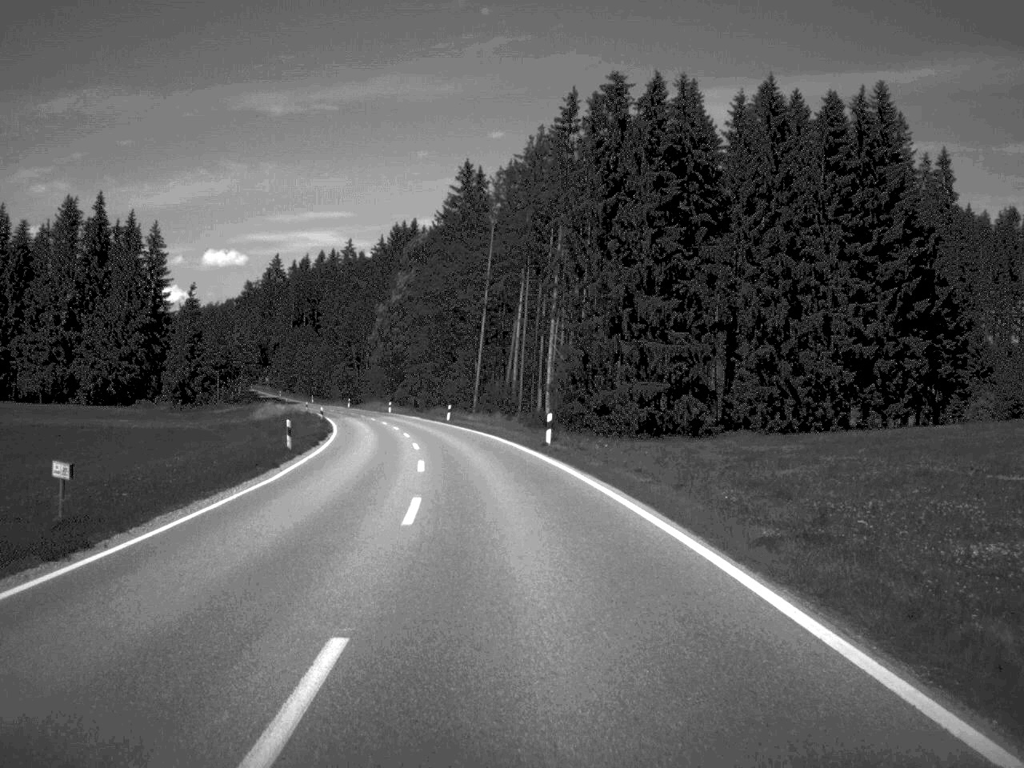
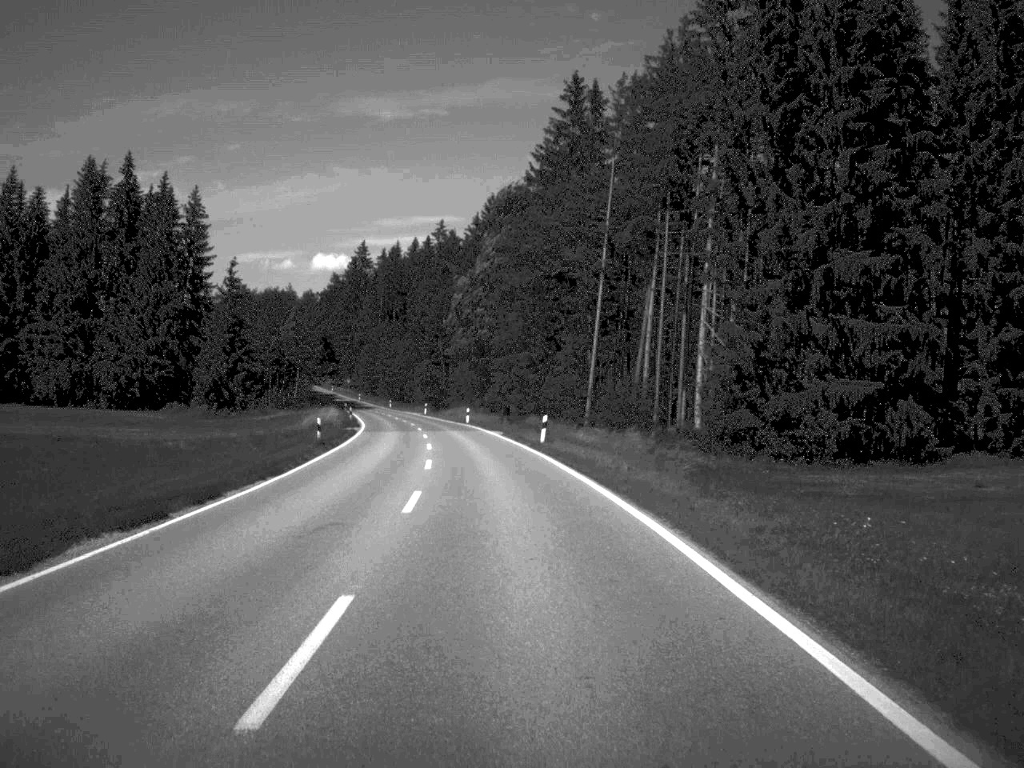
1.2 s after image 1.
(-1.5, +33.6) m; -5°
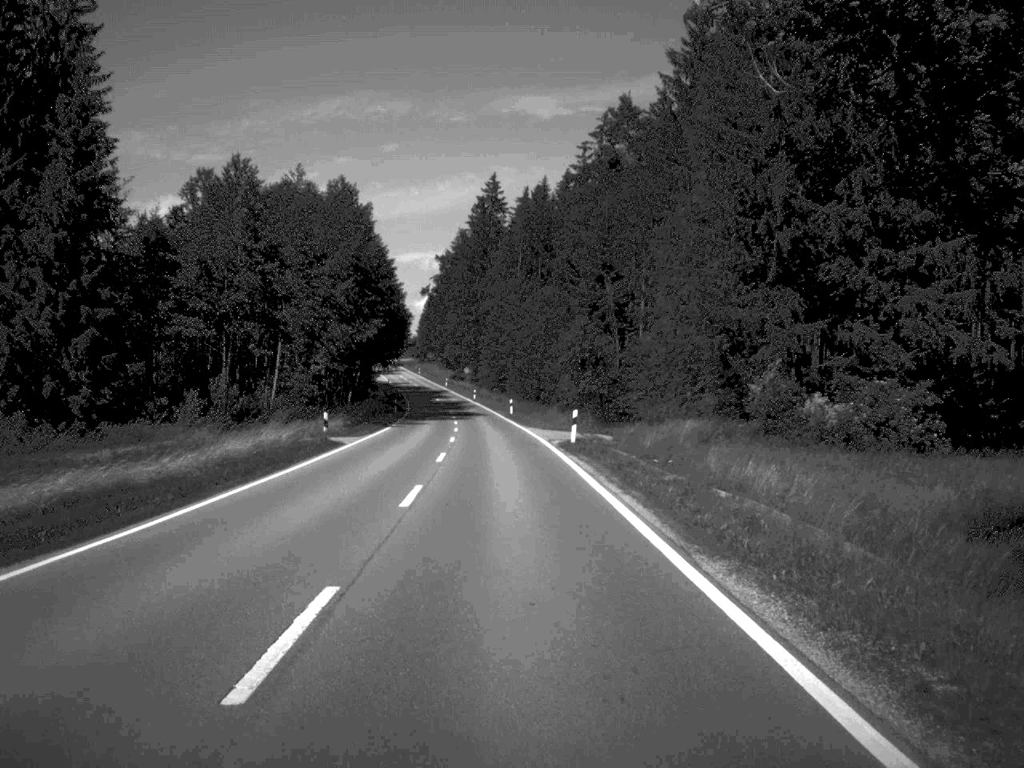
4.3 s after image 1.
(-6.0, +82.4) m; -7°
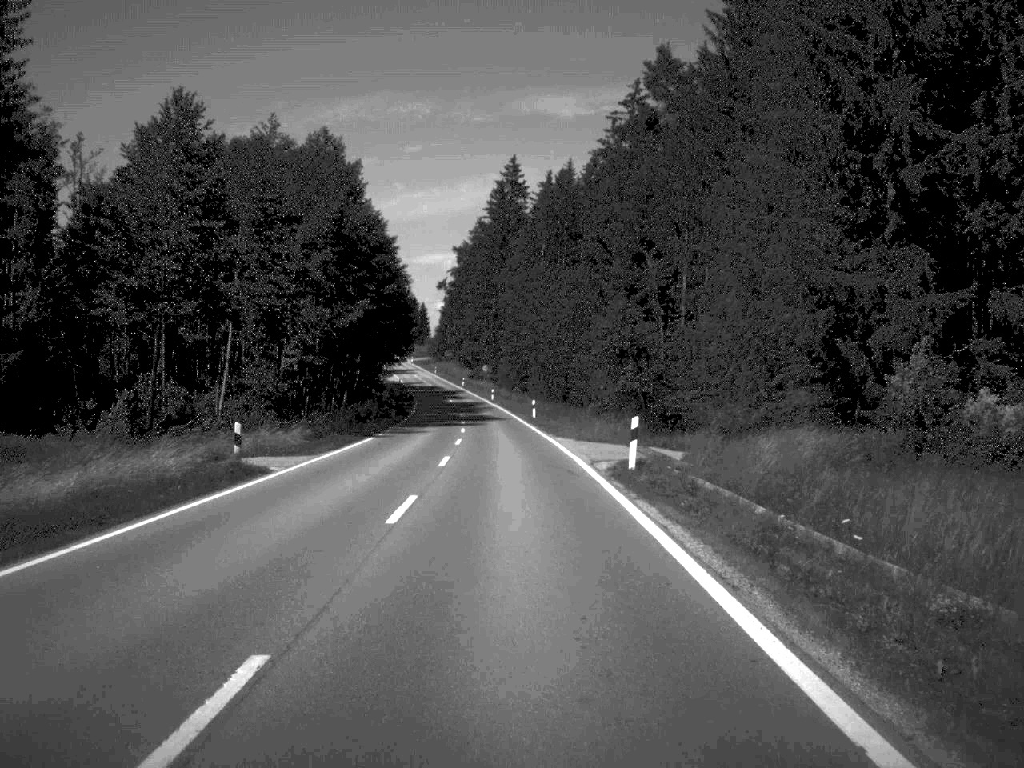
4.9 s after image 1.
(-0.1, +14.7) m; -1°
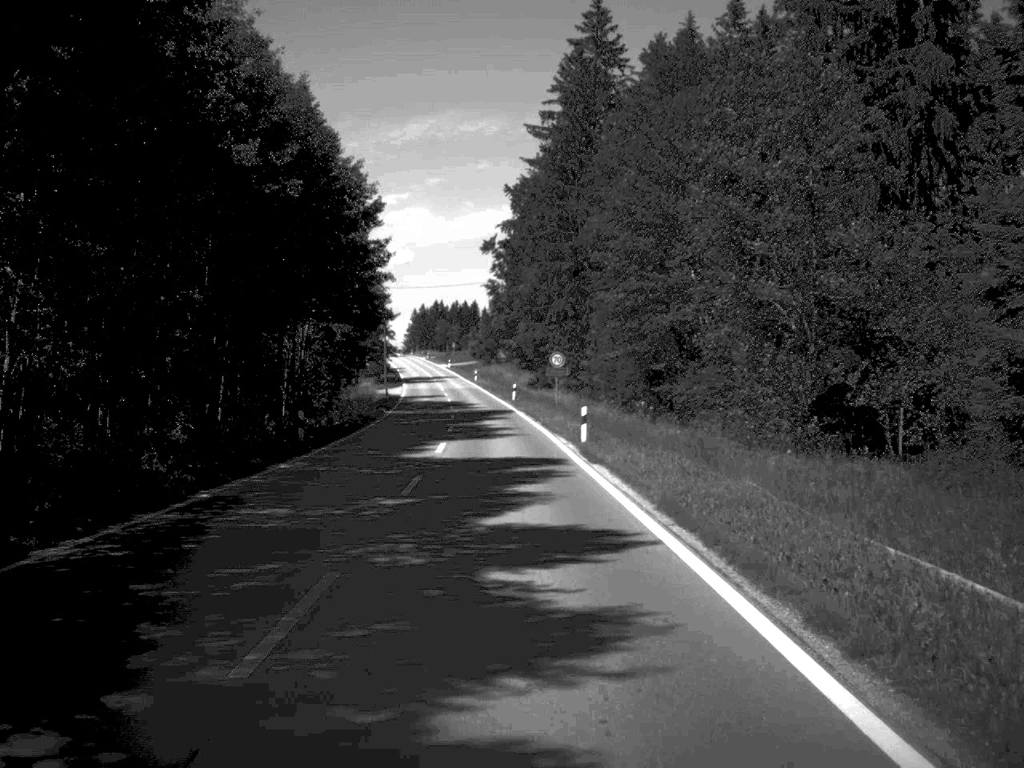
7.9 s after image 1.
(-2.6, +79.3) m; -3°
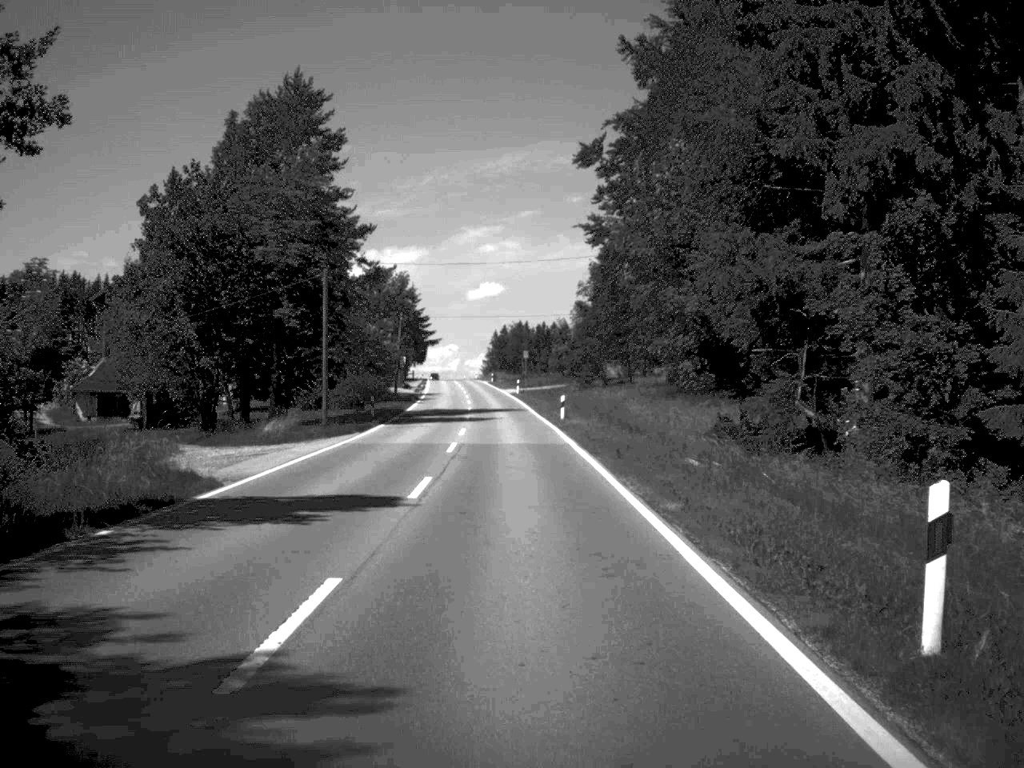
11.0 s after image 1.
(-2.7, +71.2) m; -4°
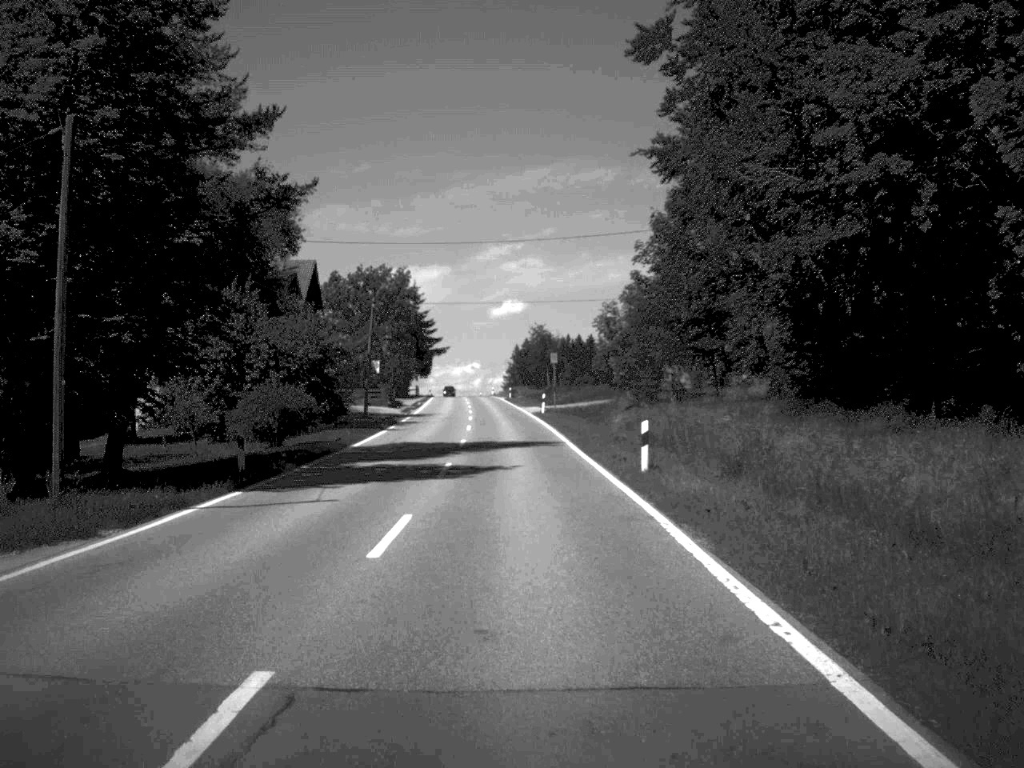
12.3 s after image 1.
(-0.3, +27.3) m; -1°
